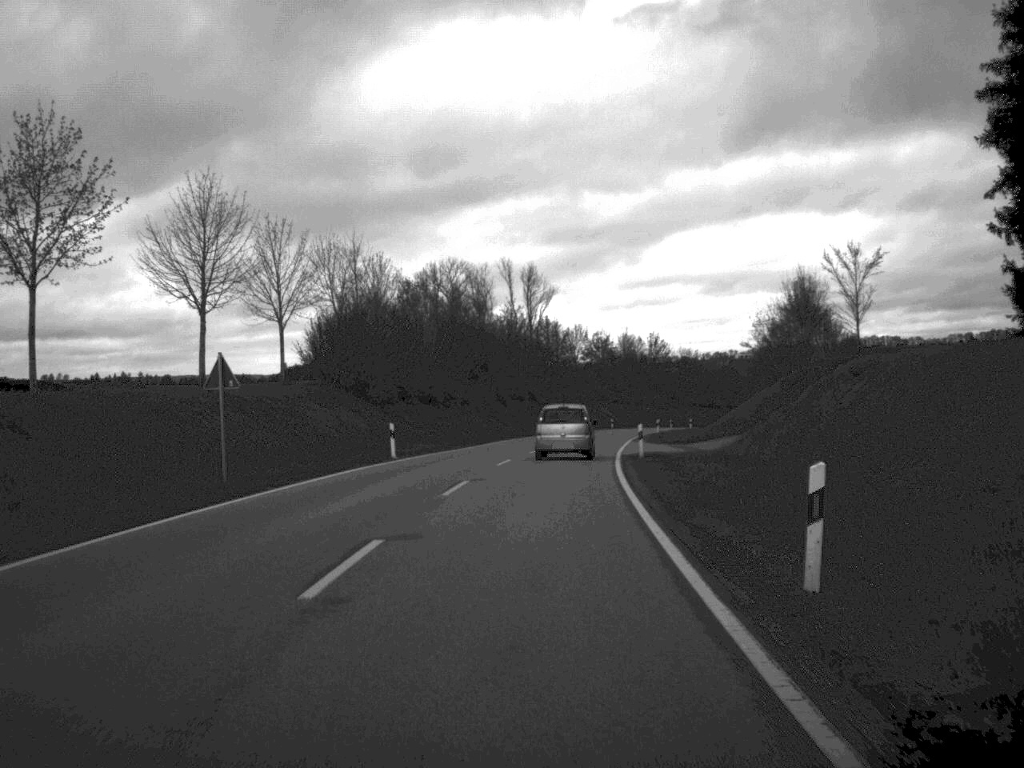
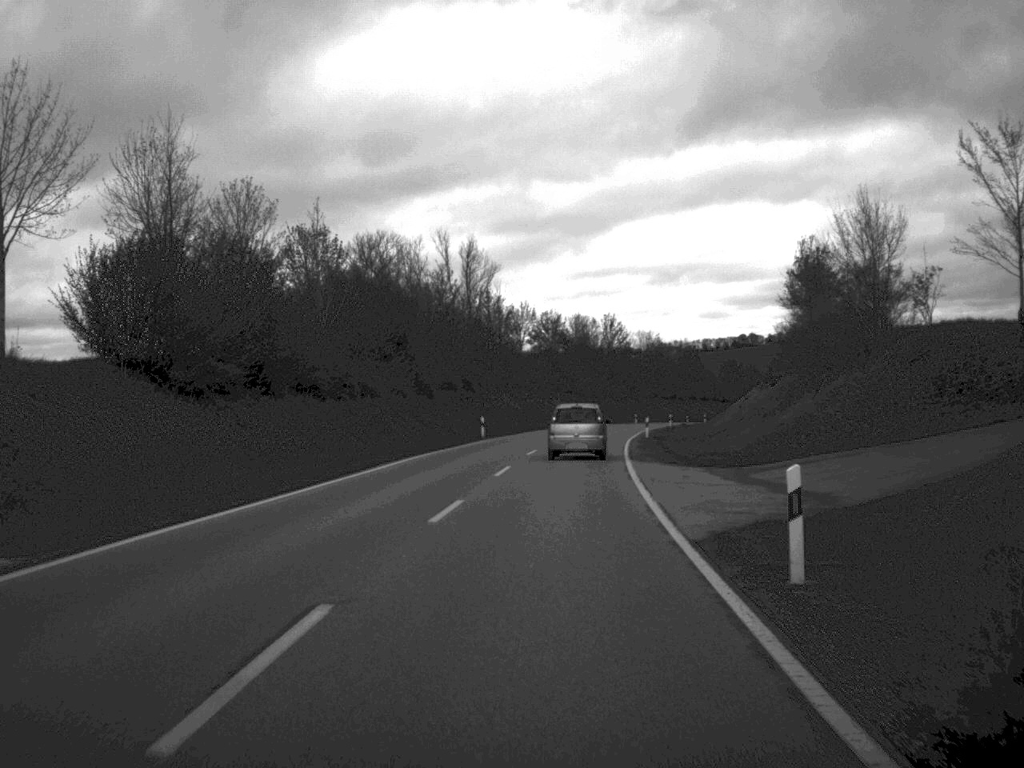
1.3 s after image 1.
(+0.6, +27.5) m; +3°
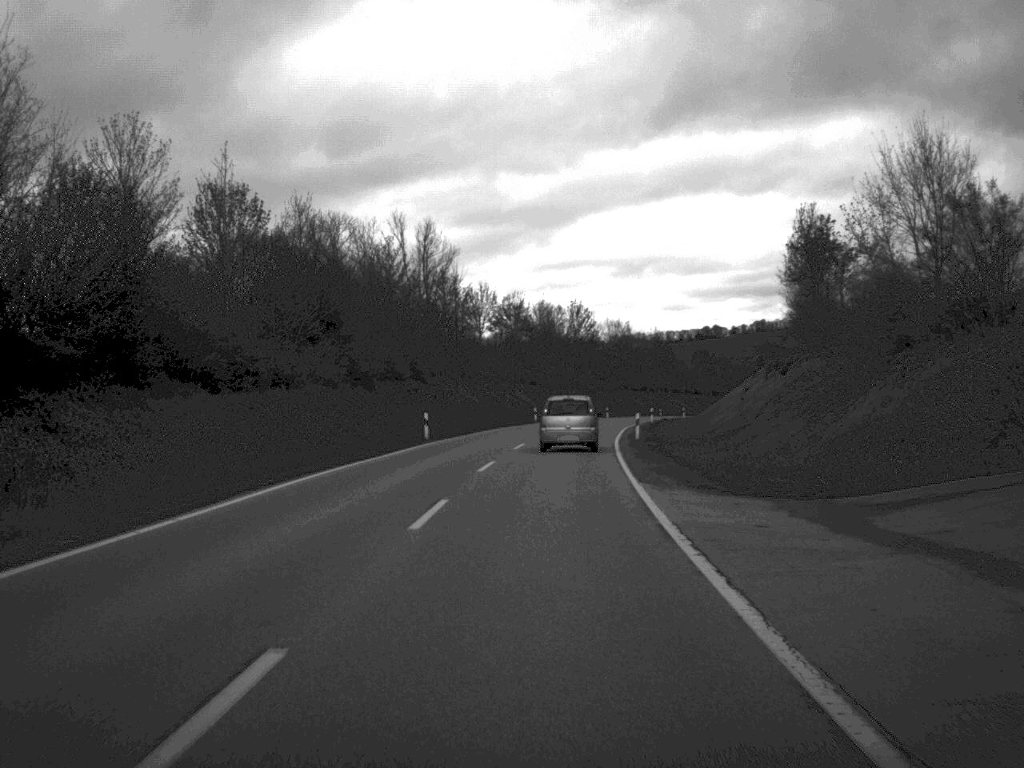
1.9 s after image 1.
(+0.2, +13.2) m; +2°
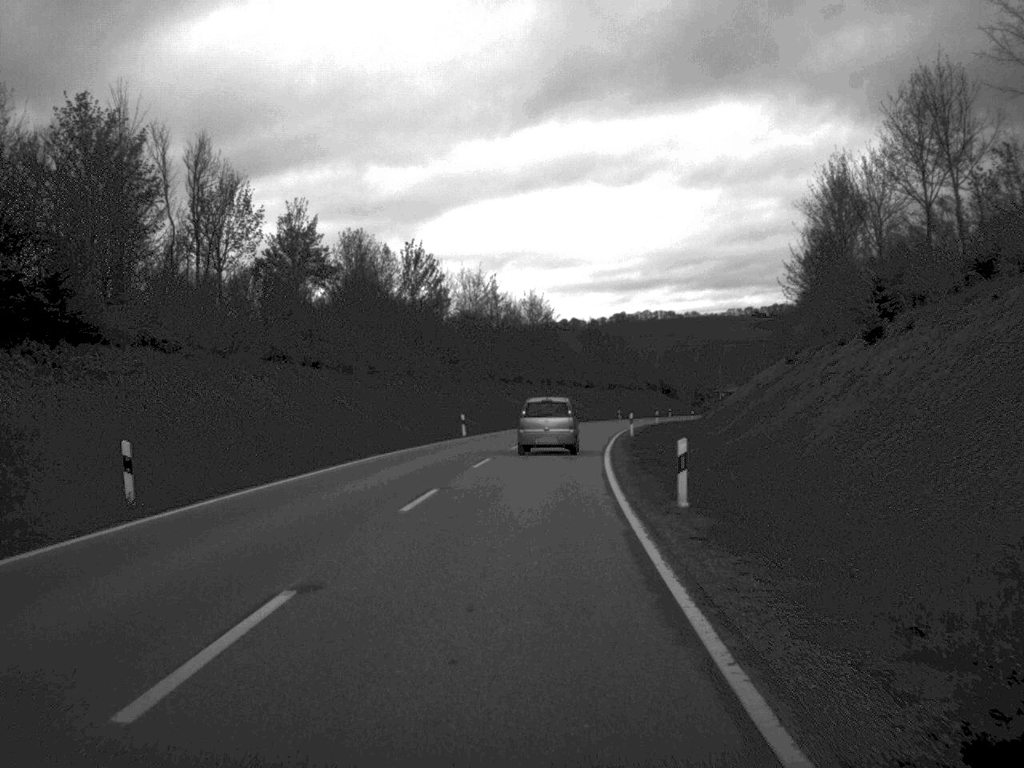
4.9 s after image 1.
(+3.9, +67.4) m; +6°
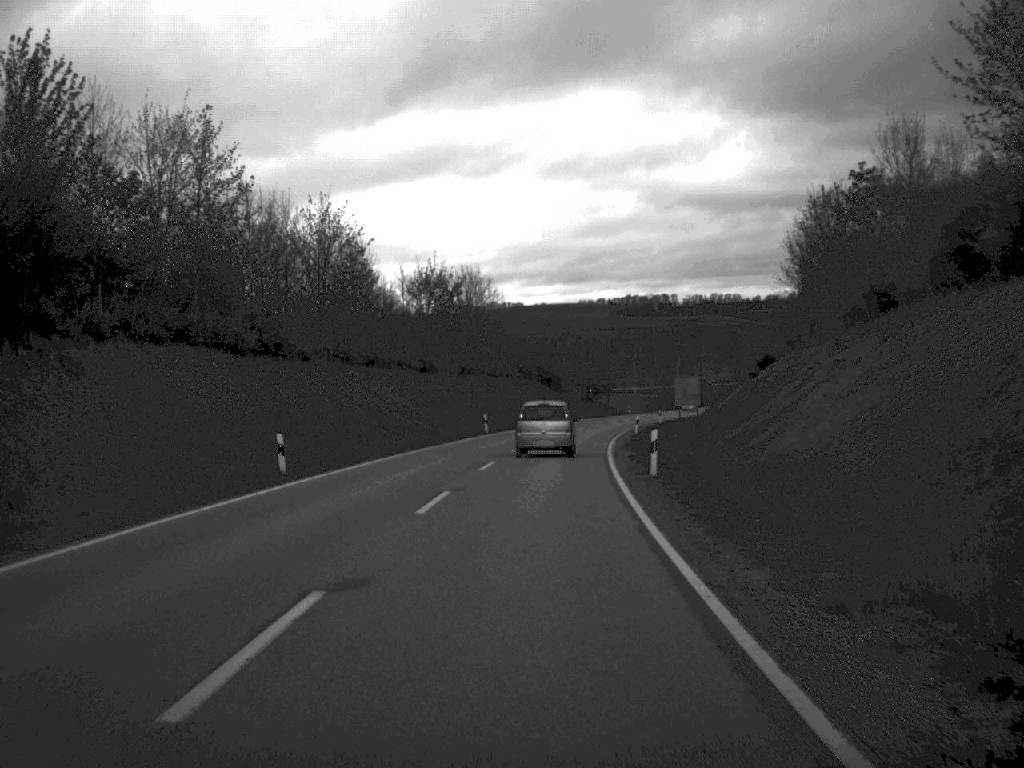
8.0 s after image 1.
(+3.7, +69.1) m; +7°
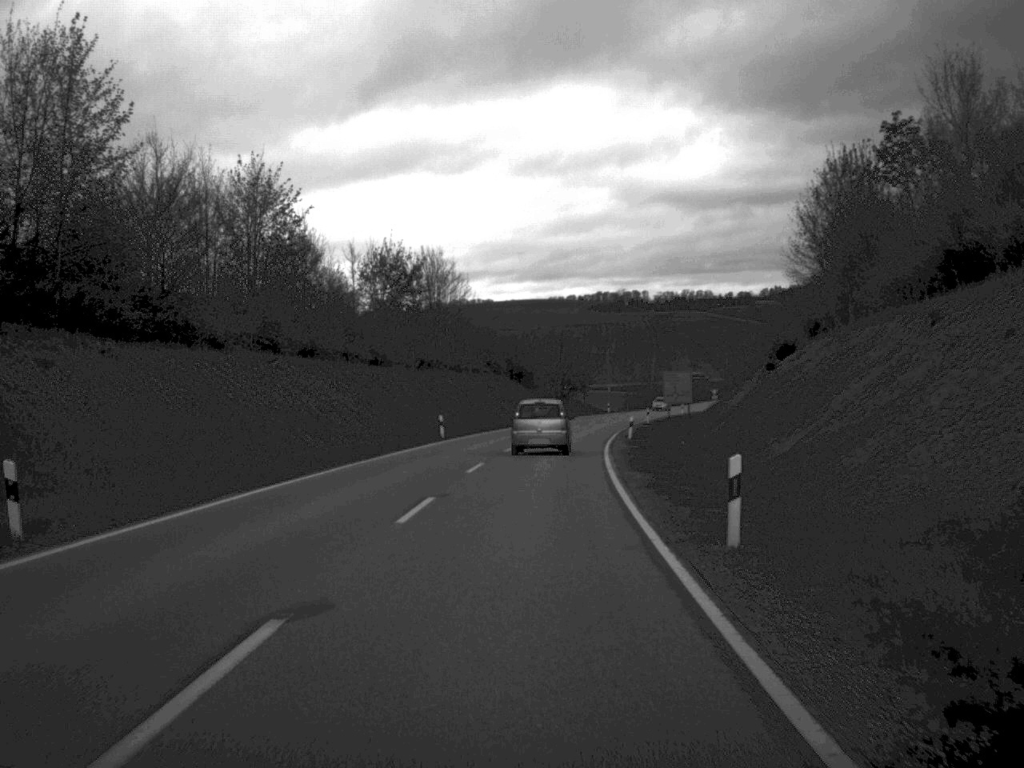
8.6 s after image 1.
(+0.1, +13.2) m; +1°
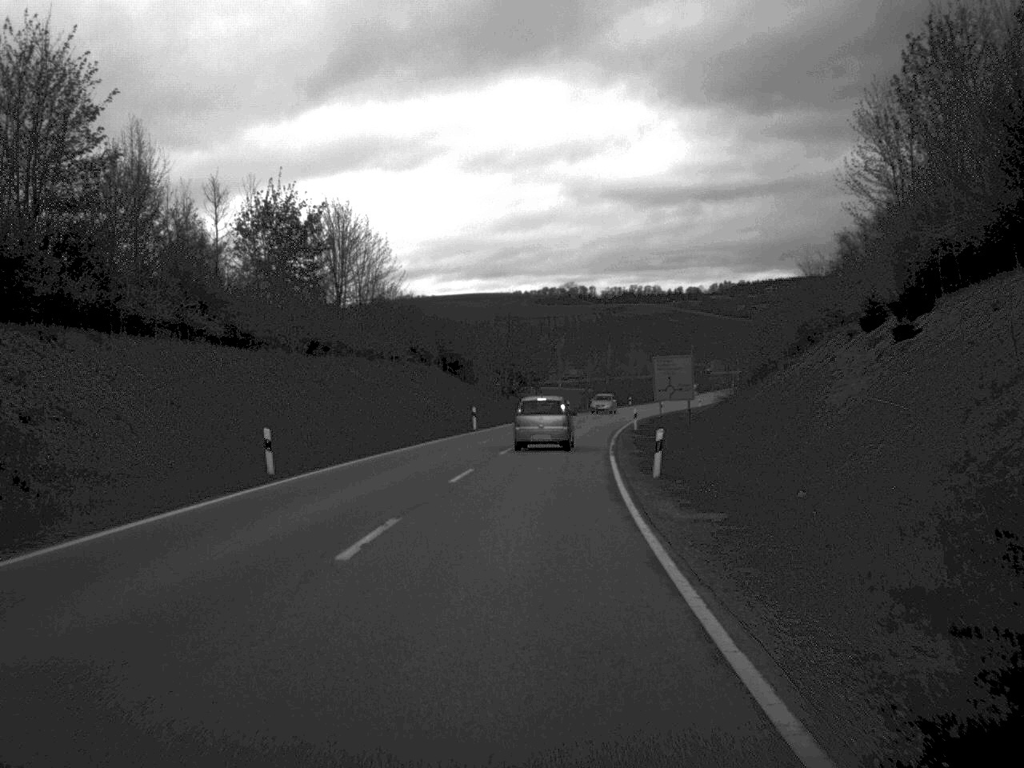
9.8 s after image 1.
(+0.6, +27.0) m; +2°
